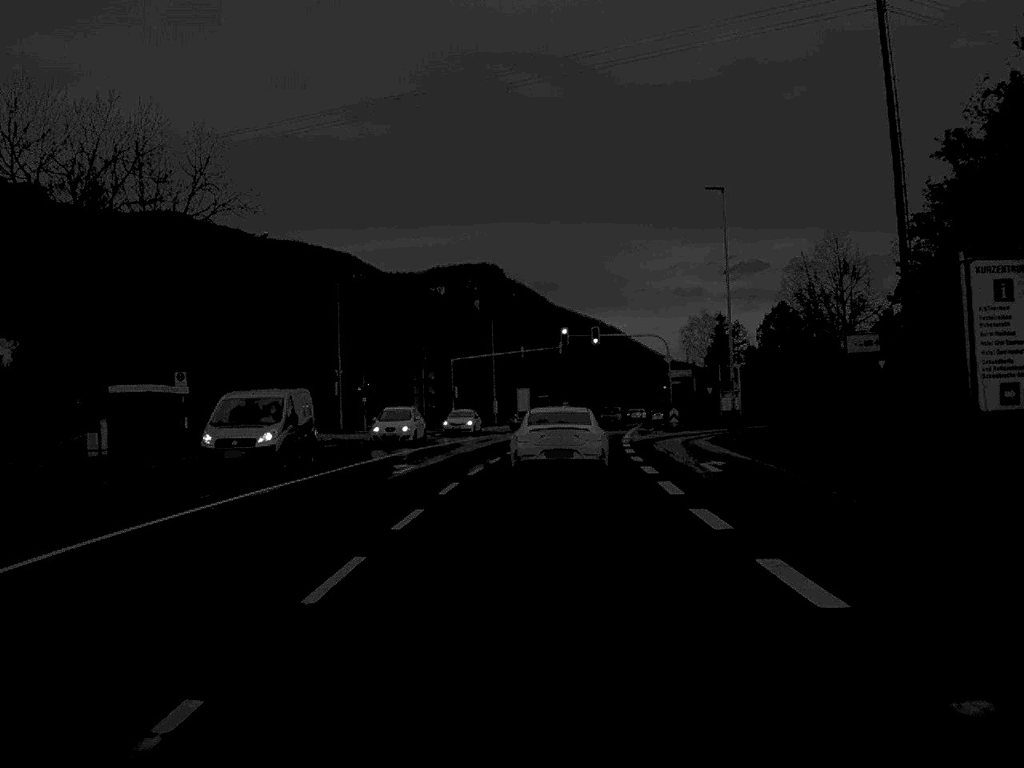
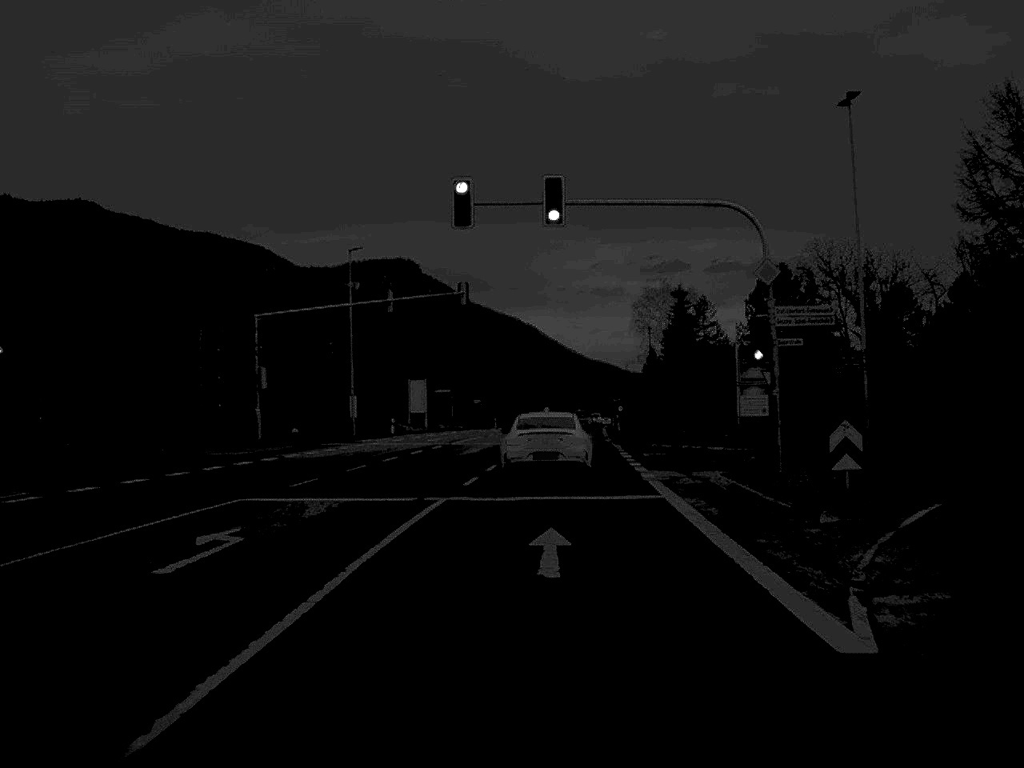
(+1.8, +49.5) m; +4°
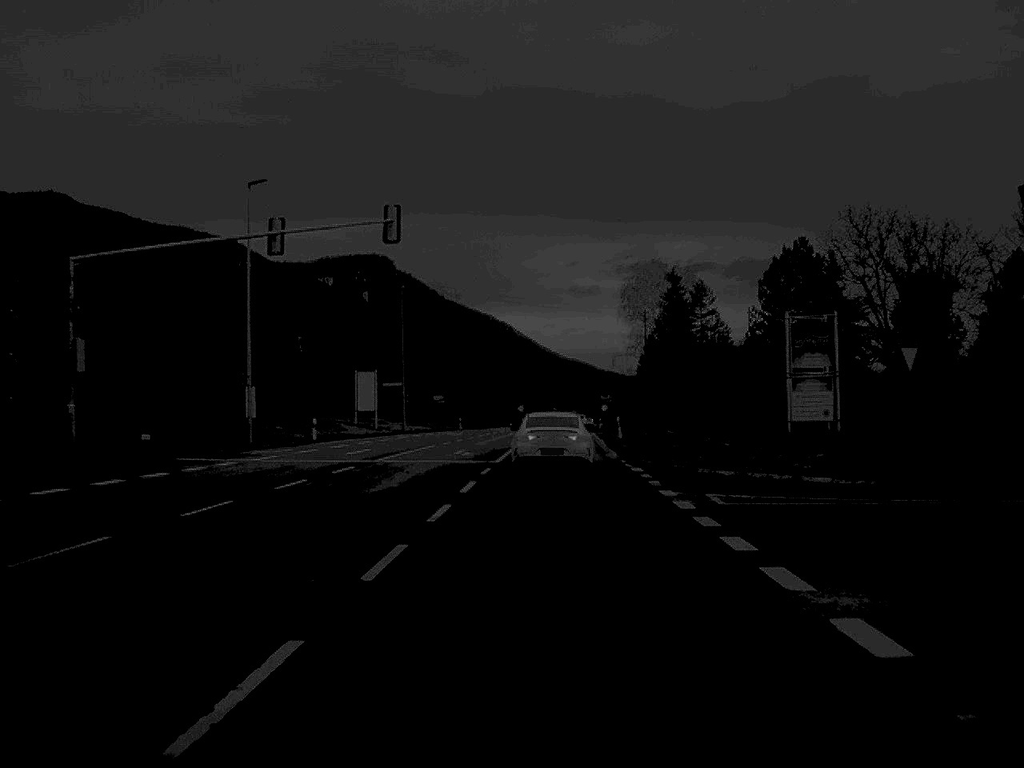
(+0.2, +20.1) m; +1°
